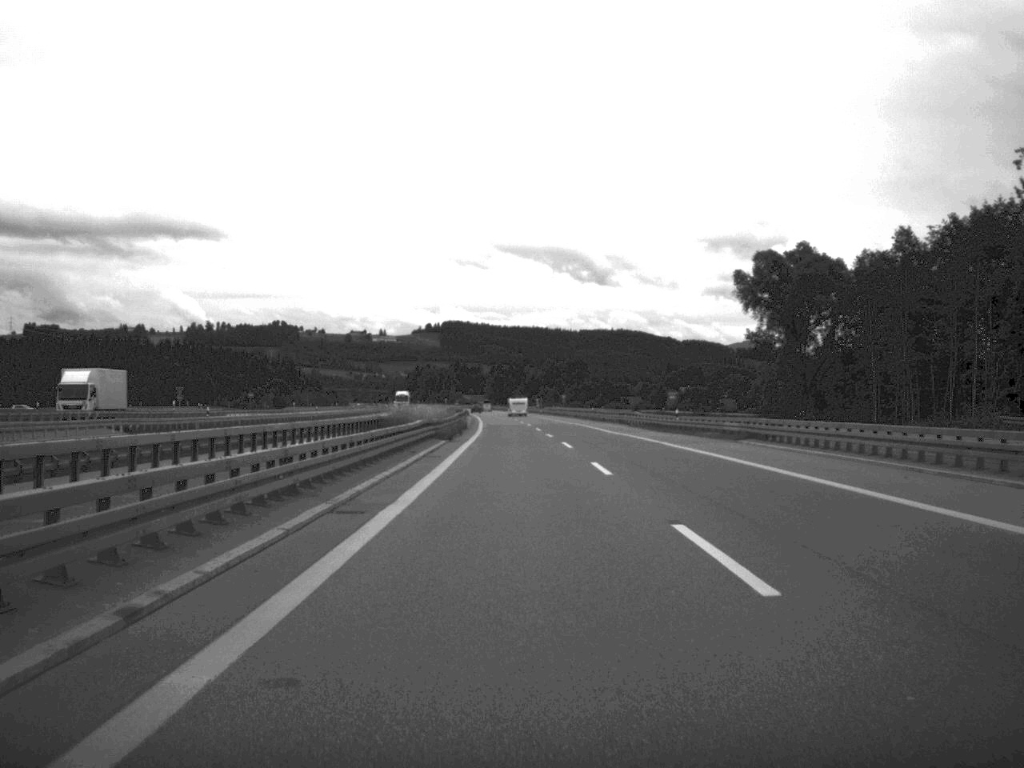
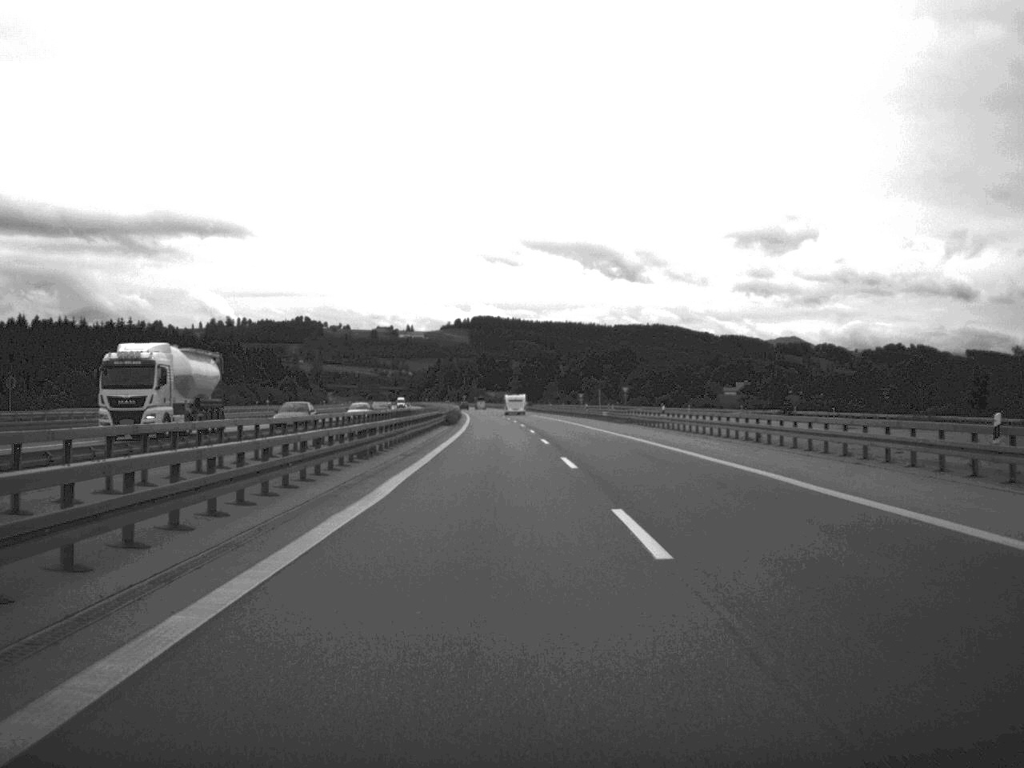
(-1.4, +104.5) m; -2°
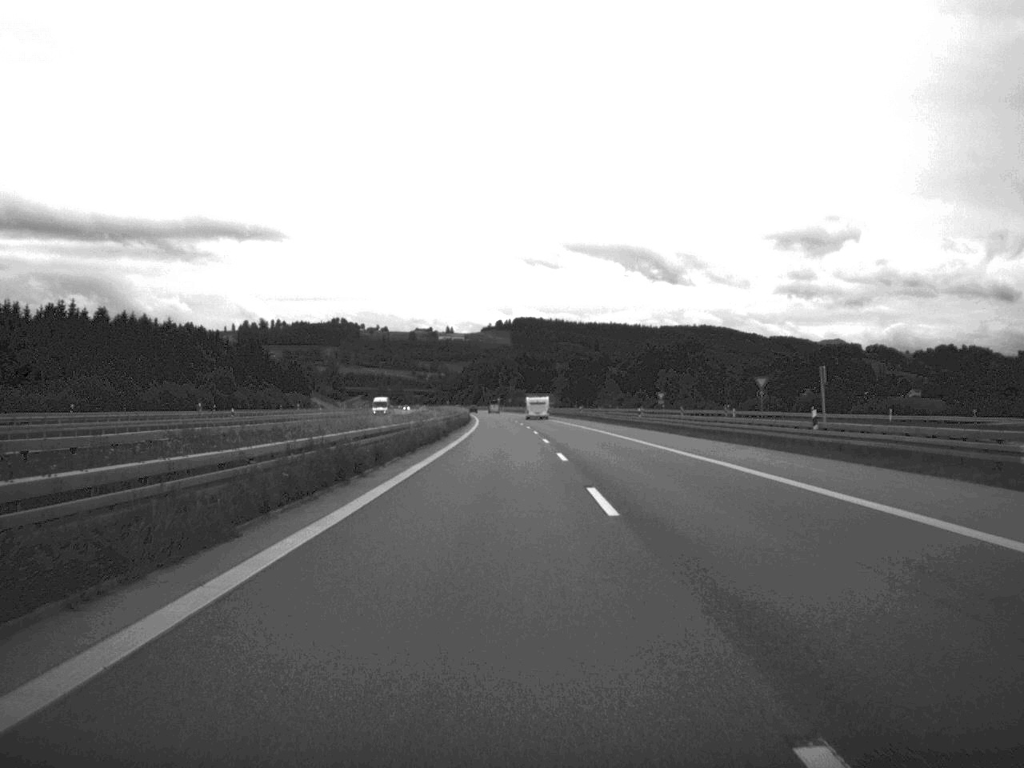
(-1.5, +84.0) m; -2°
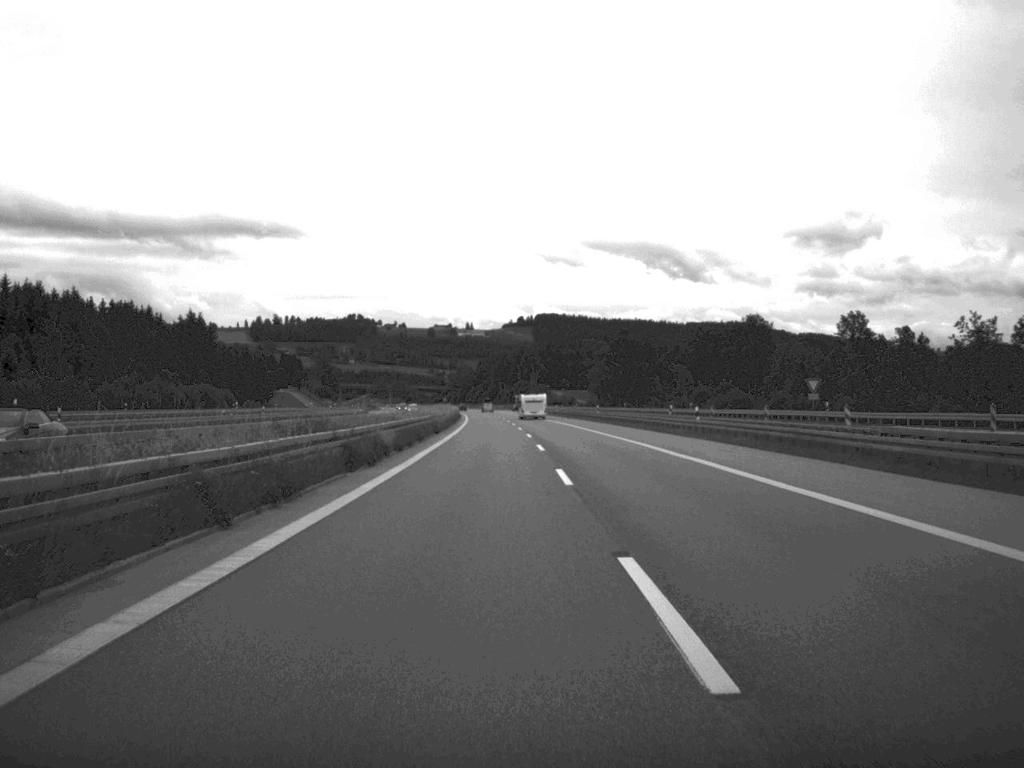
(-0.7, +82.0) m; -1°
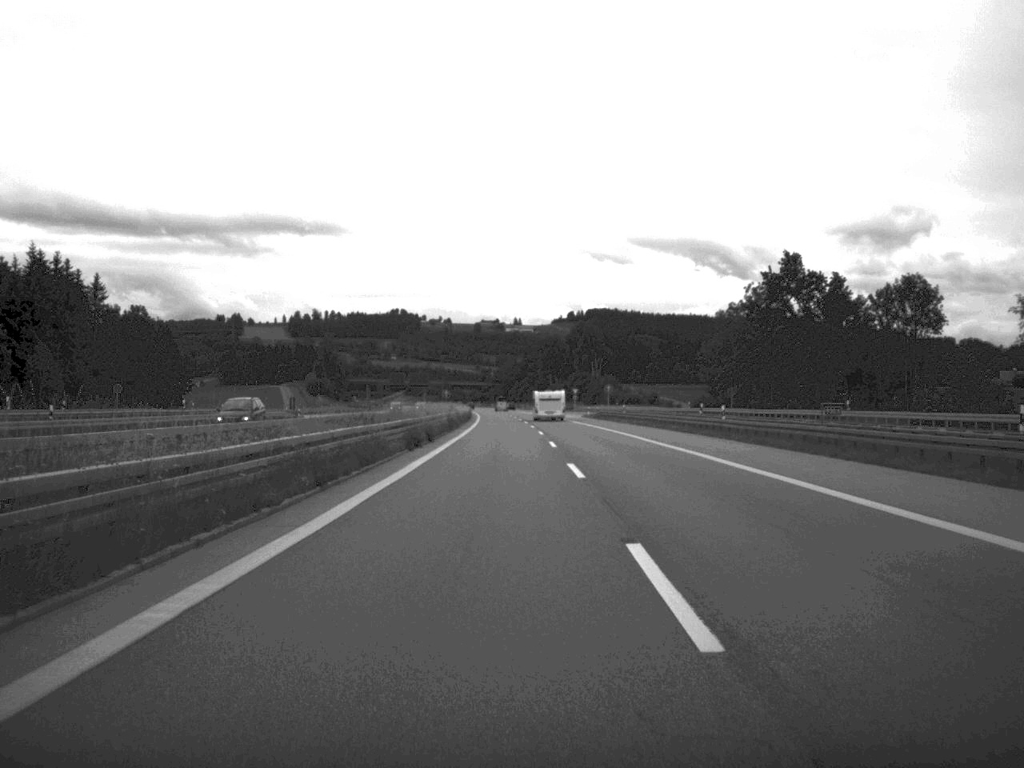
(-2.4, +105.7) m; -2°
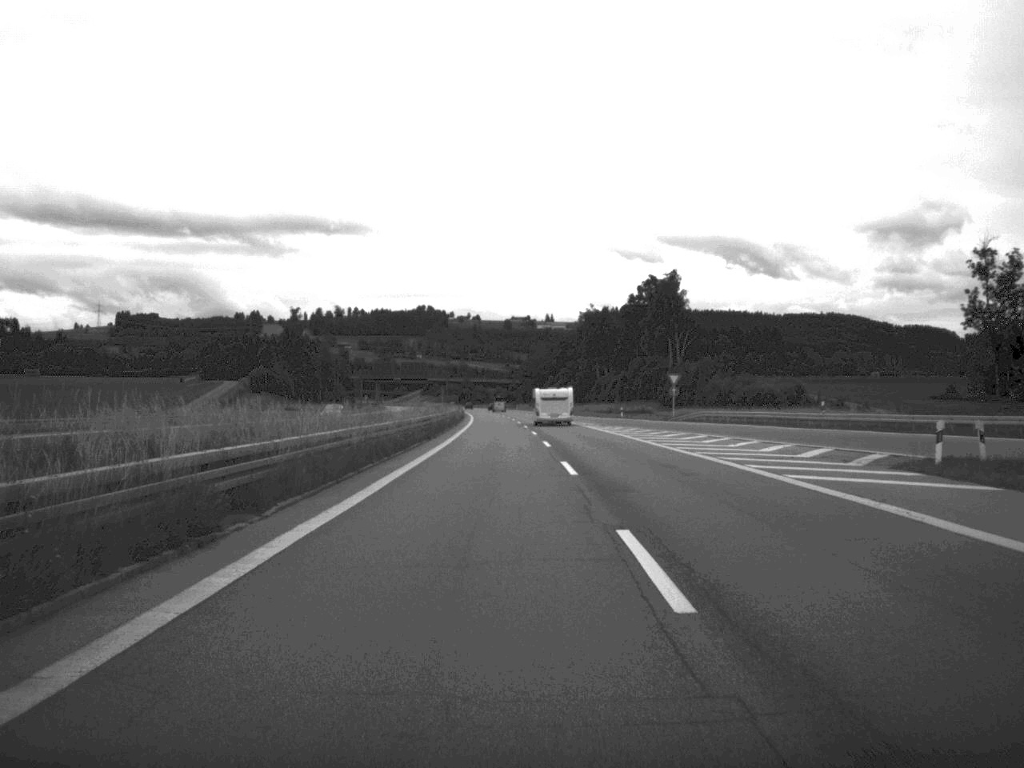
(-1.5, +105.4) m; -2°
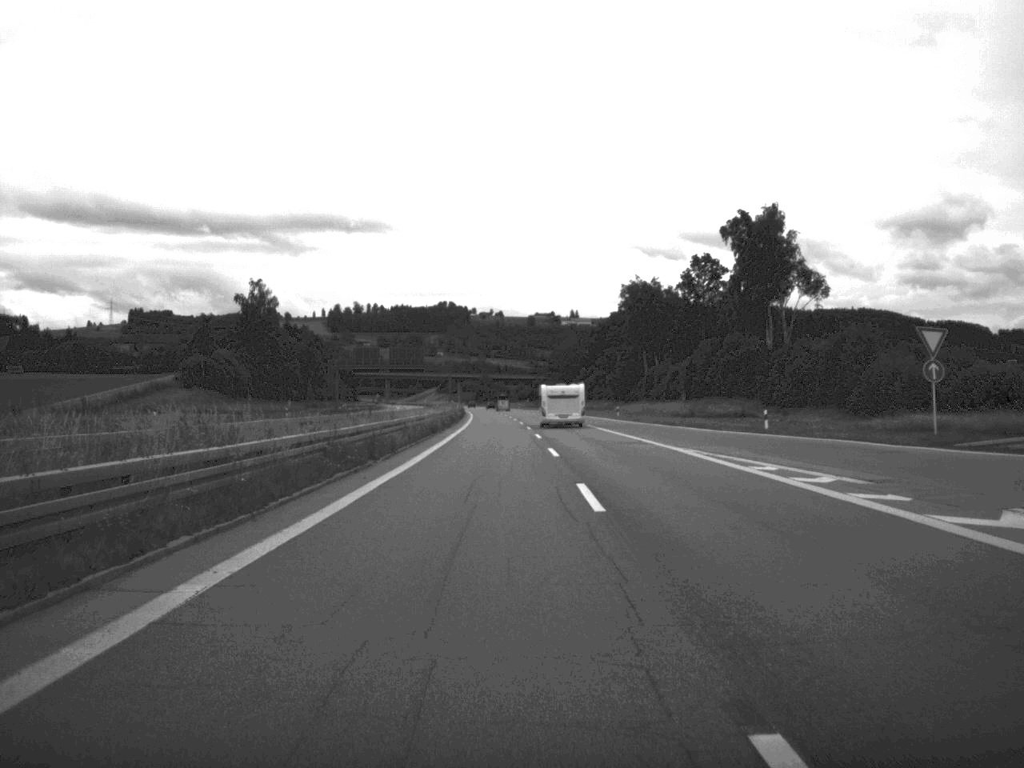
(-0.6, +62.5) m; -1°
